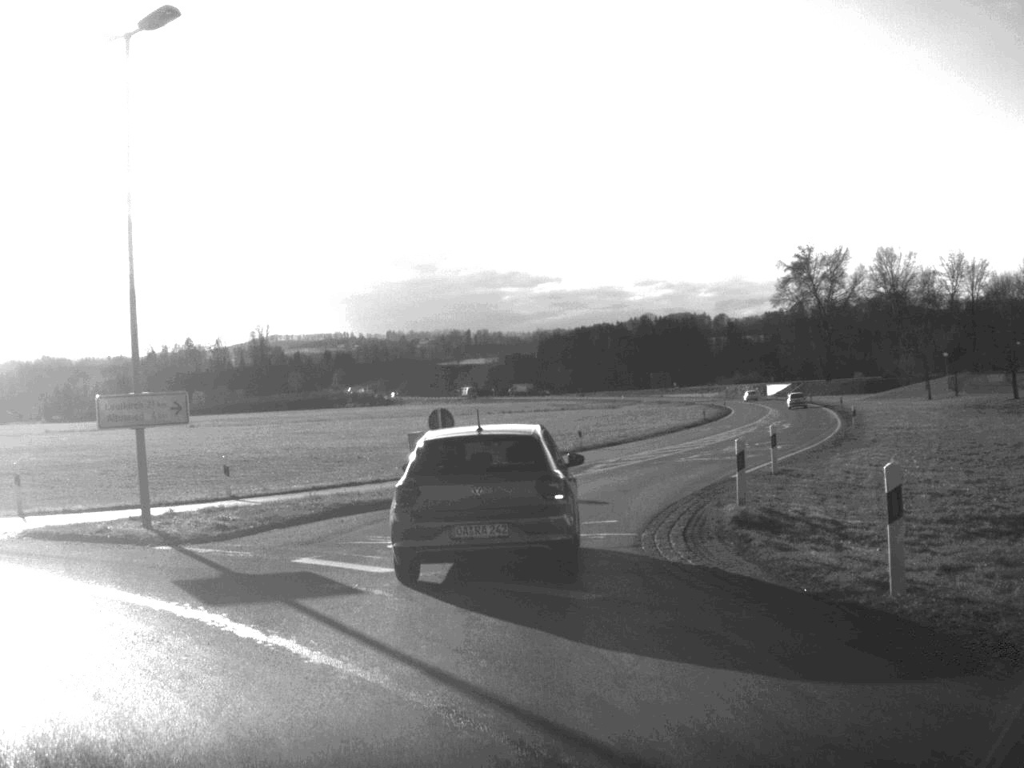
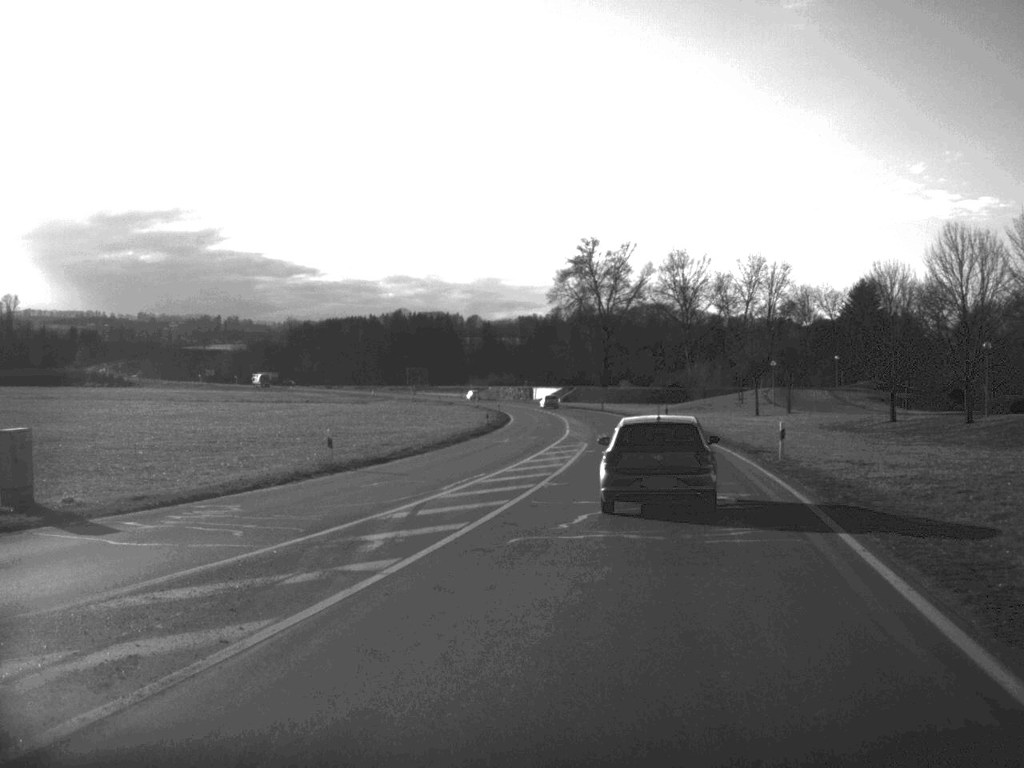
(+0.7, +21.4) m; +12°
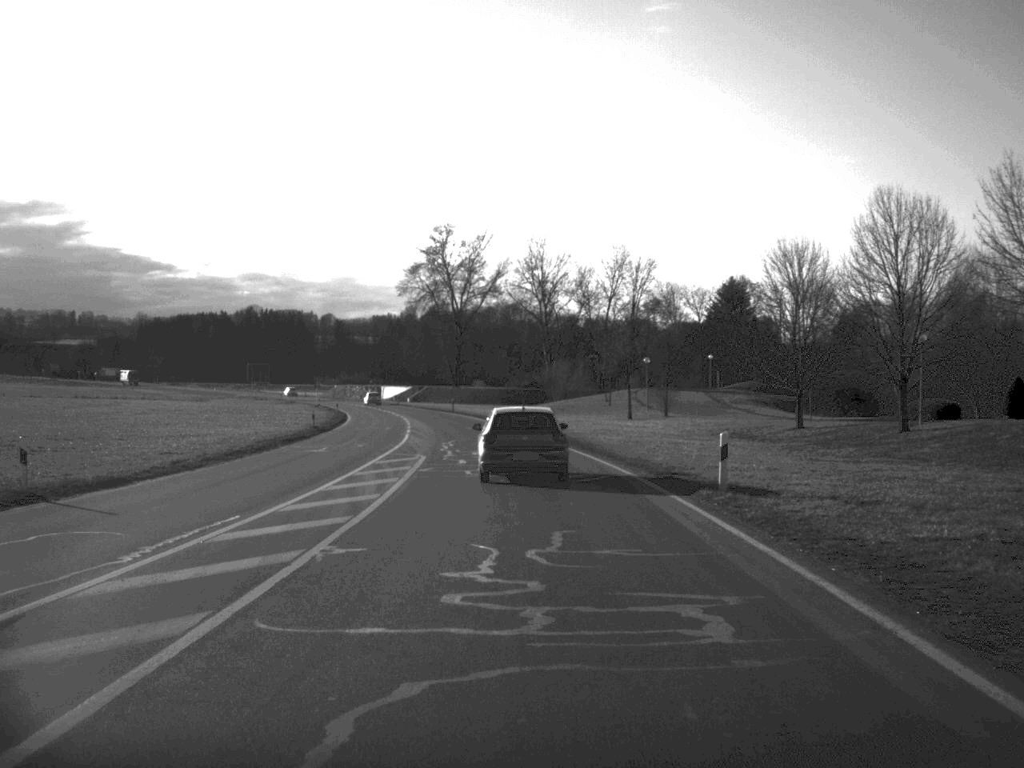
(+0.8, +12.1) m; +6°
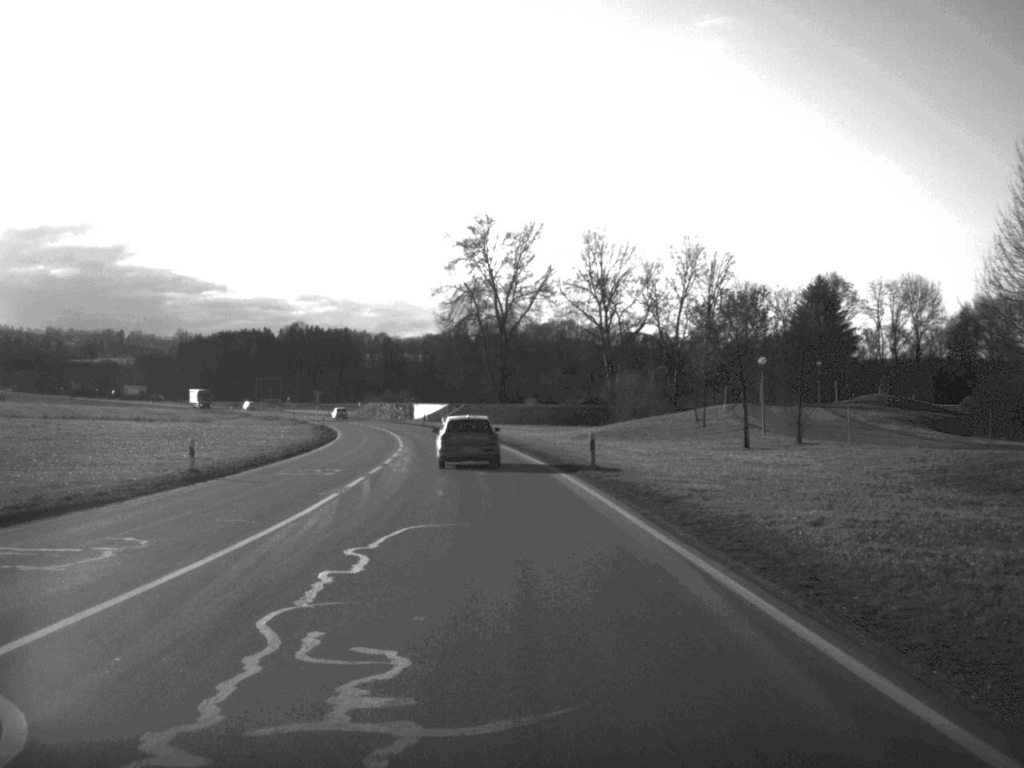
(-0.2, +29.2) m; -3°
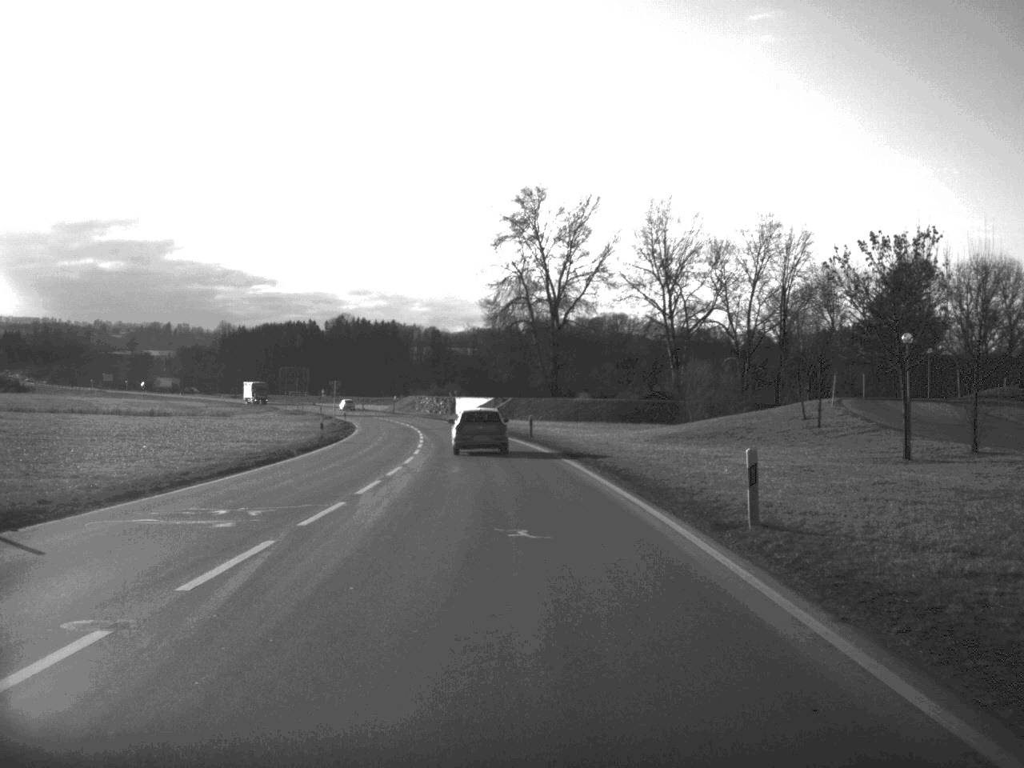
(-0.4, +16.6) m; -2°
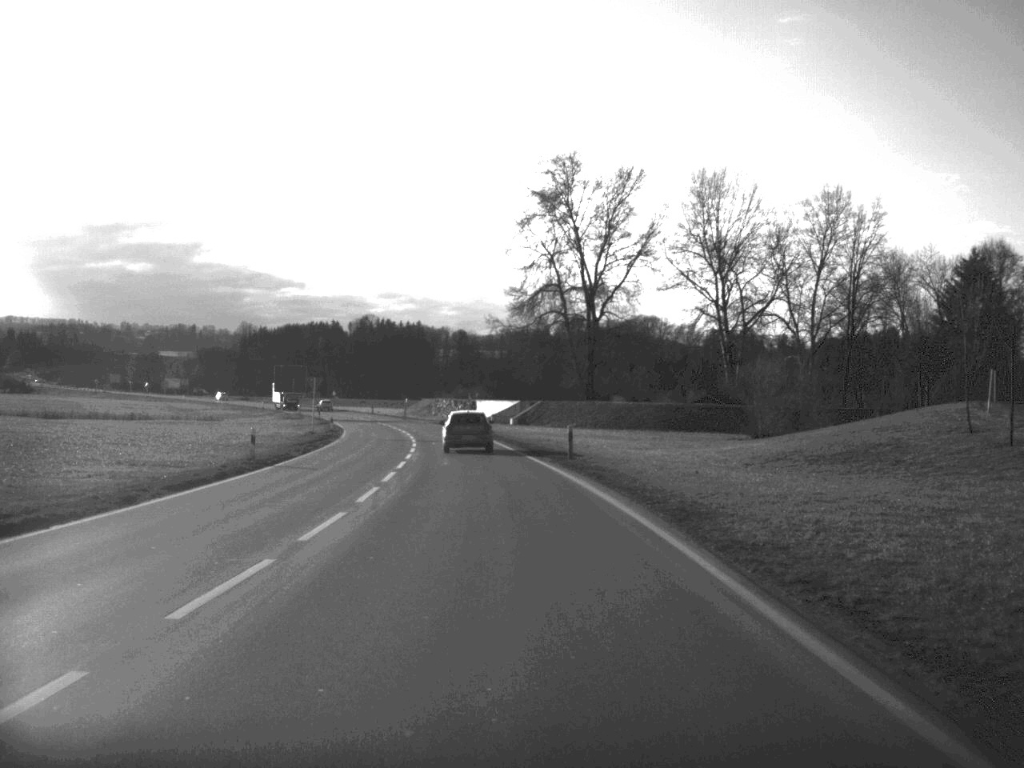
(-0.2, +19.3) m; -1°
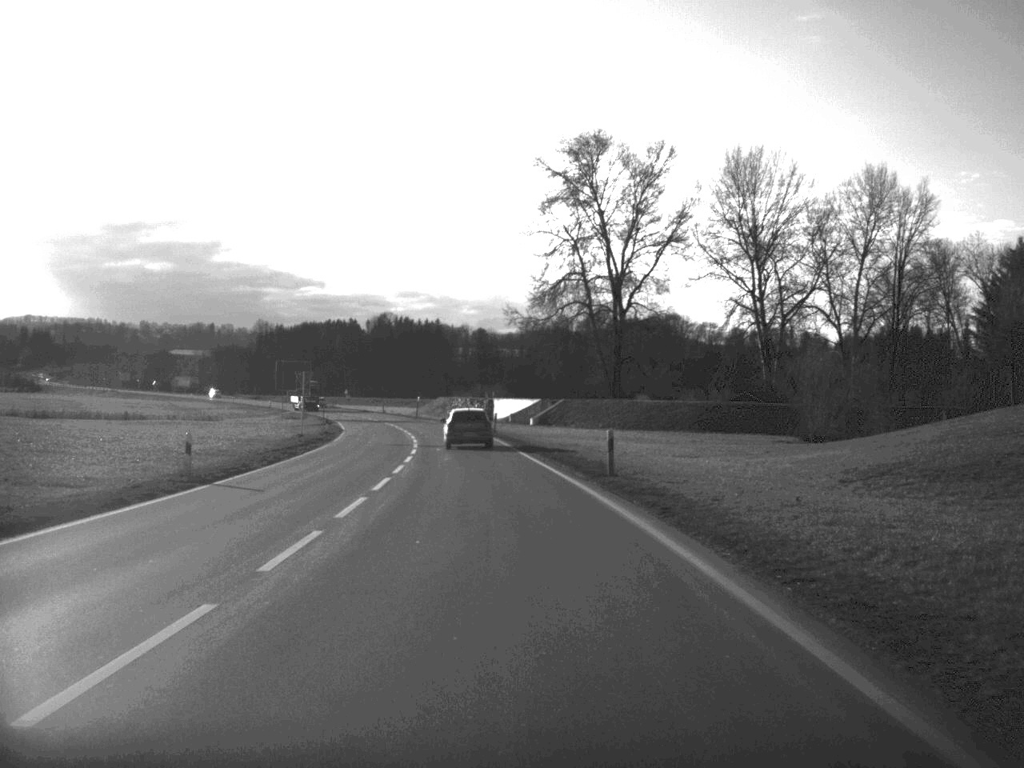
(-0.1, +9.3) m; -1°
